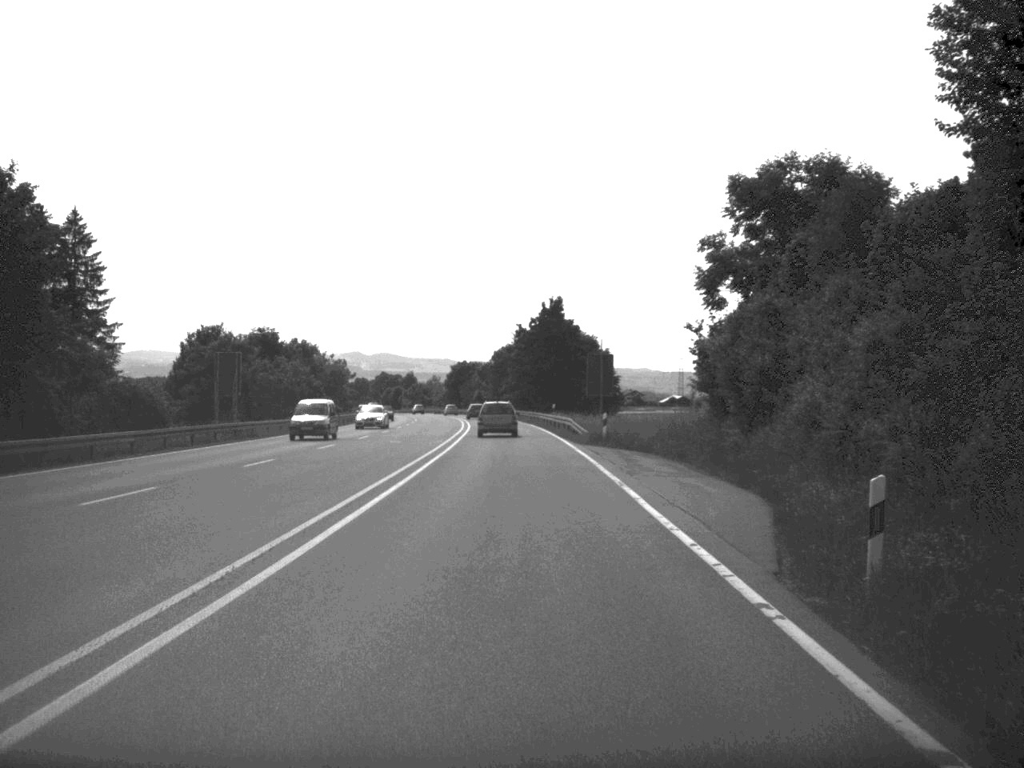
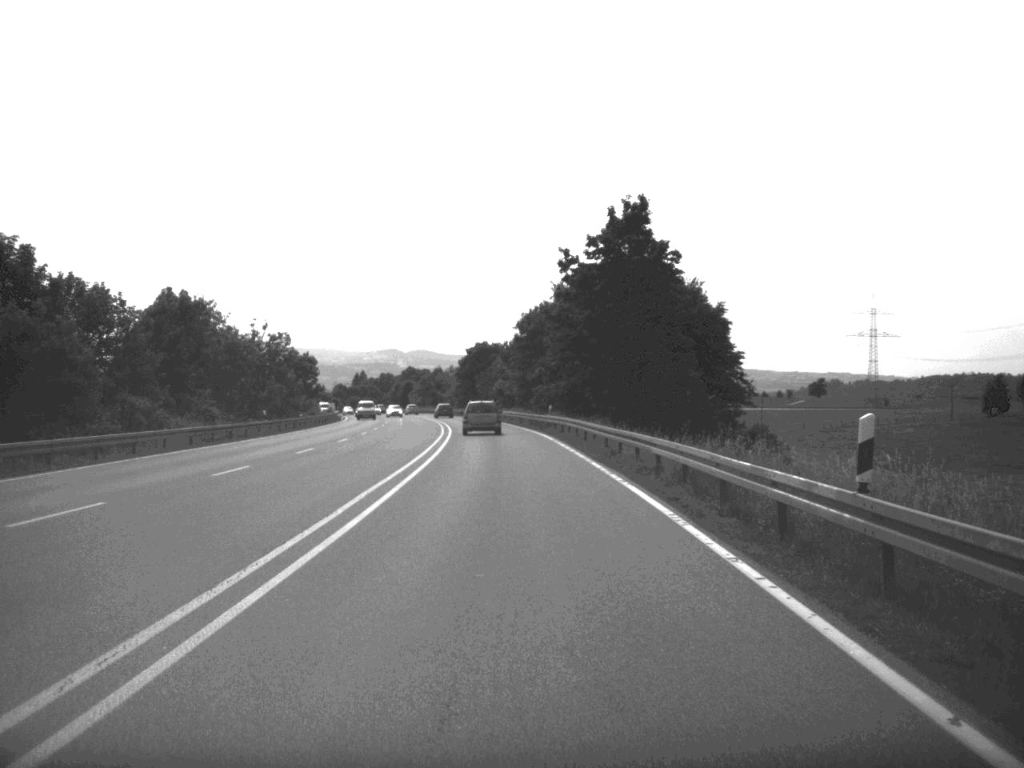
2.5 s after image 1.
(-0.8, +62.5) m; -2°
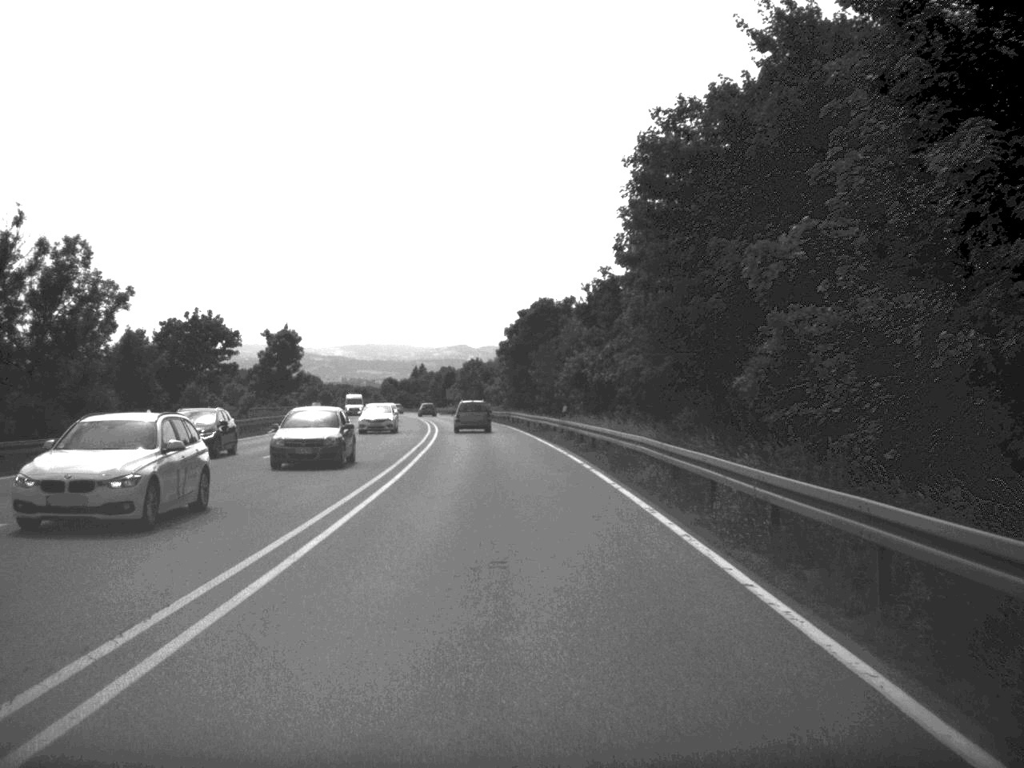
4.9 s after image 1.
(-1.5, +63.0) m; -3°
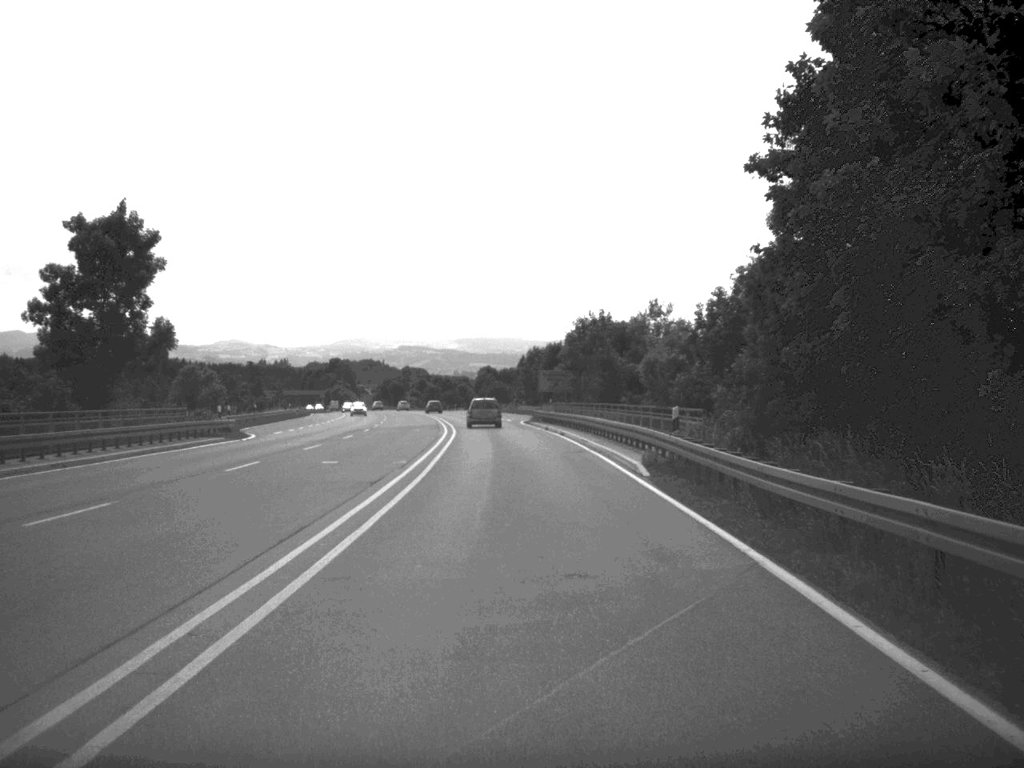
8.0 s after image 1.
(-3.6, +78.9) m; -5°
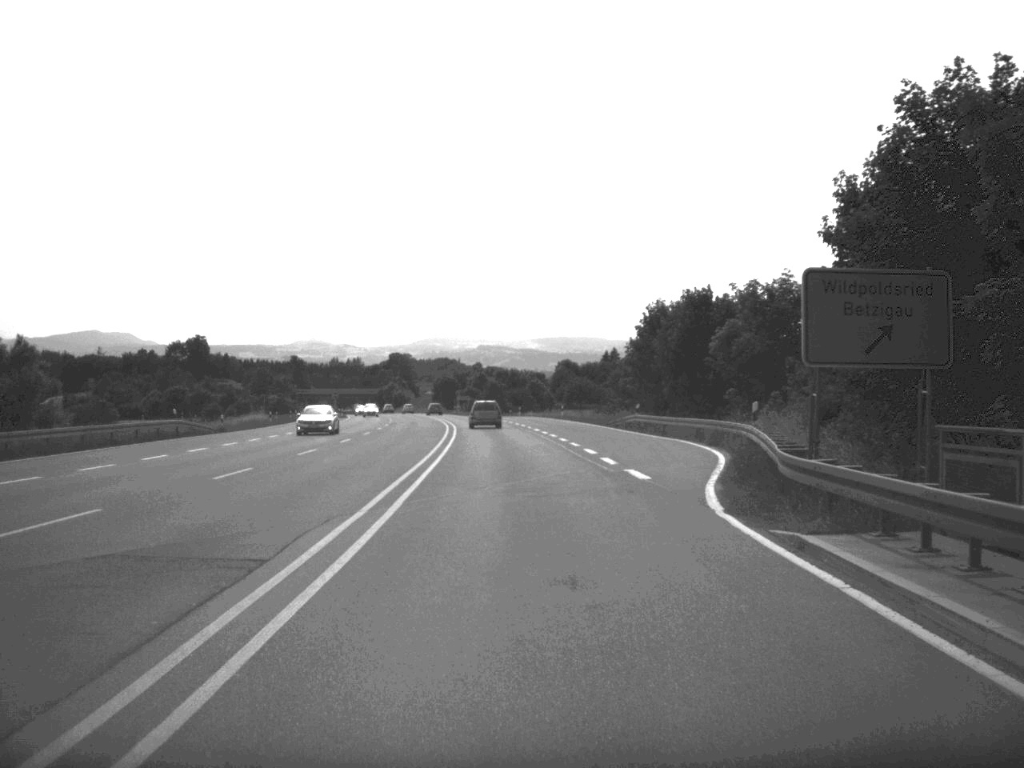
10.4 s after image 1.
(-1.7, +60.5) m; -4°
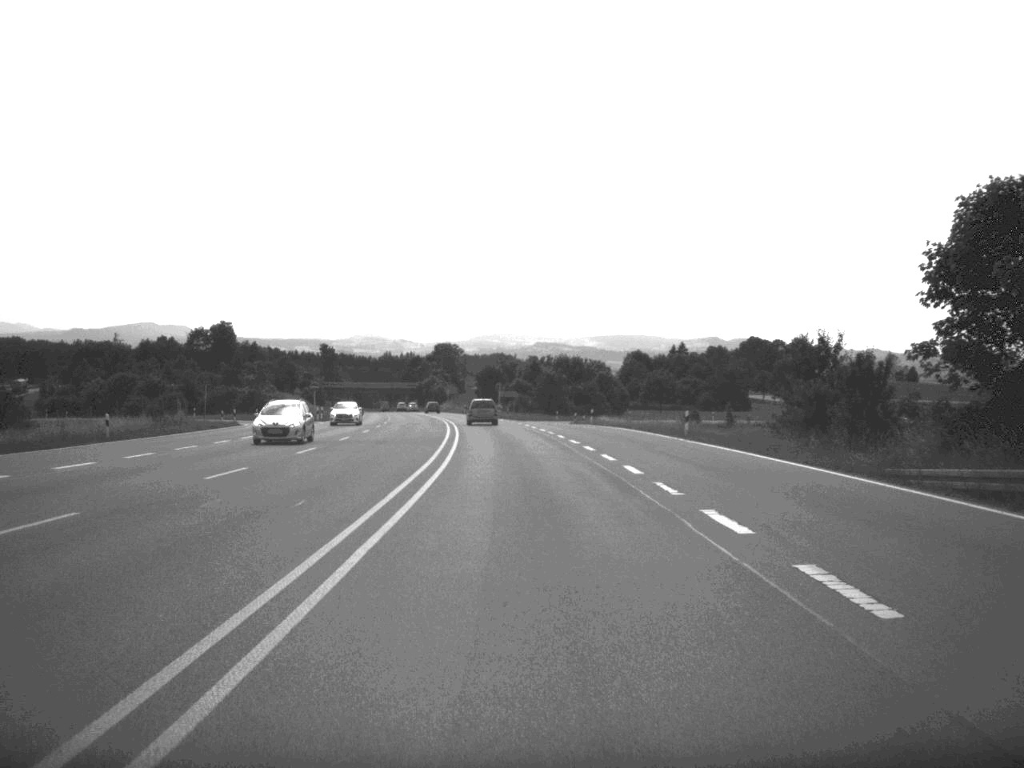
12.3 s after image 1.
(-1.2, +49.0) m; -3°
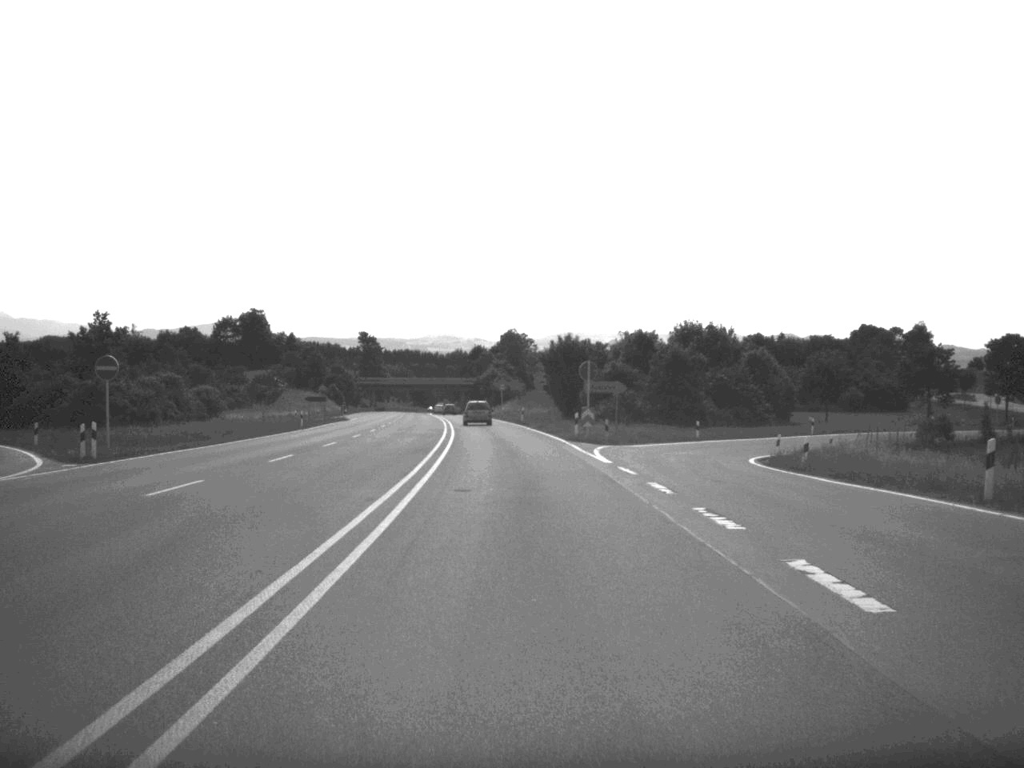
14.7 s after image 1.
(-1.8, +63.0) m; -3°
